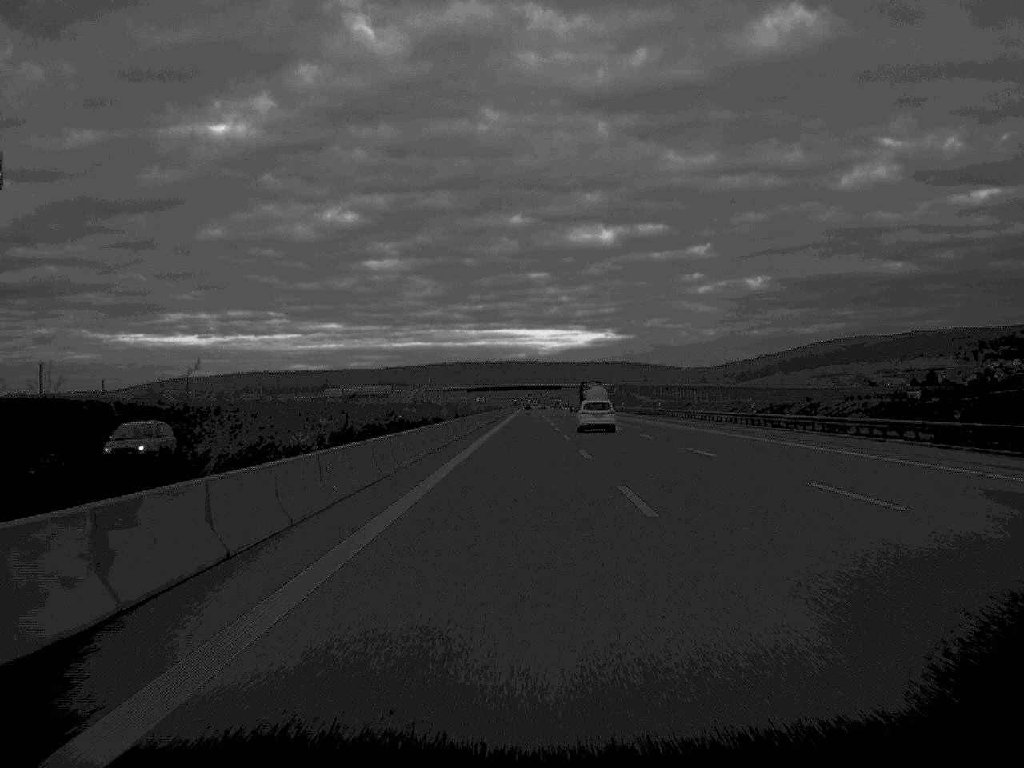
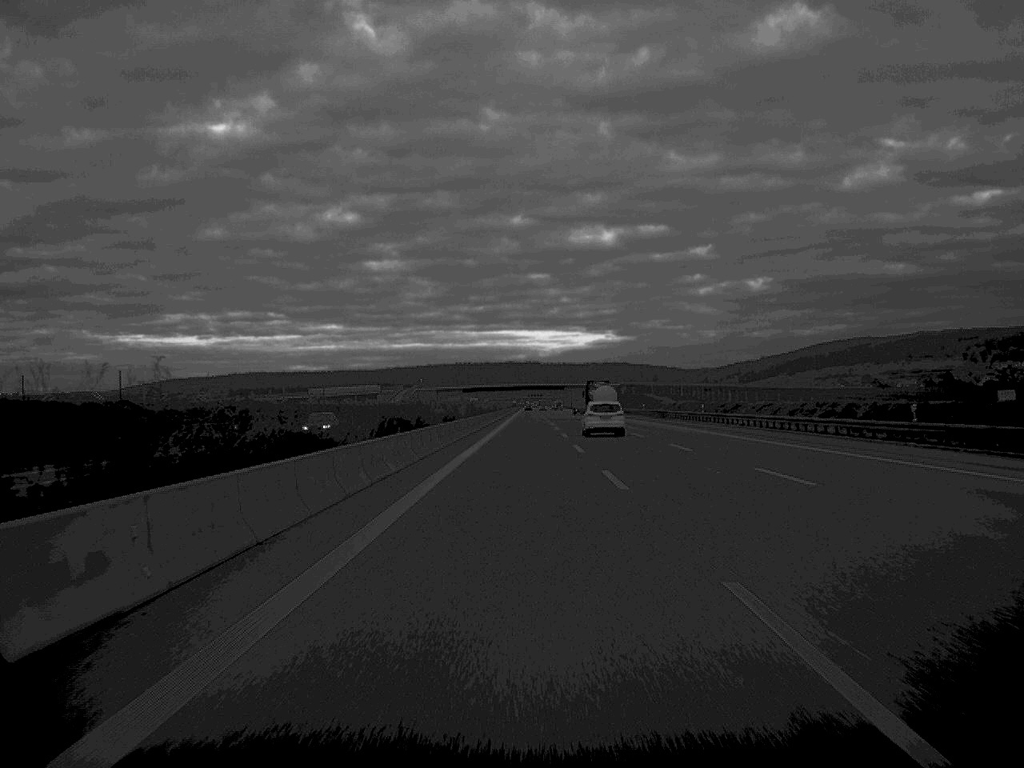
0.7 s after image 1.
(0.0, +30.2) m; 0°
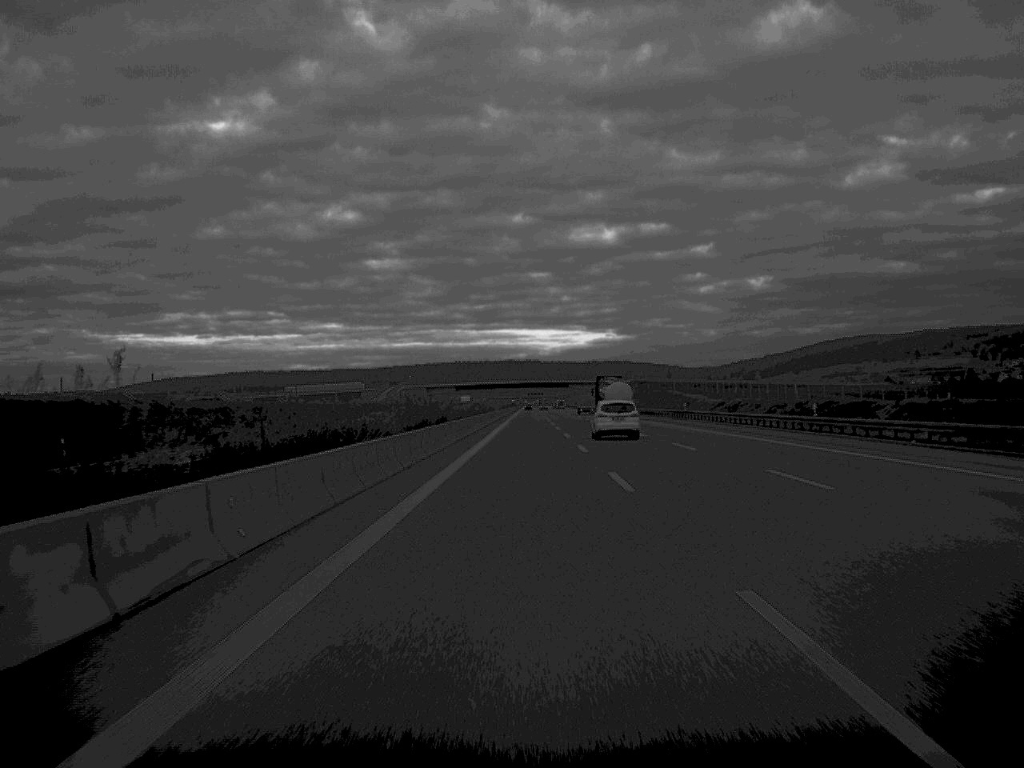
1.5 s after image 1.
(0.0, +36.3) m; 0°
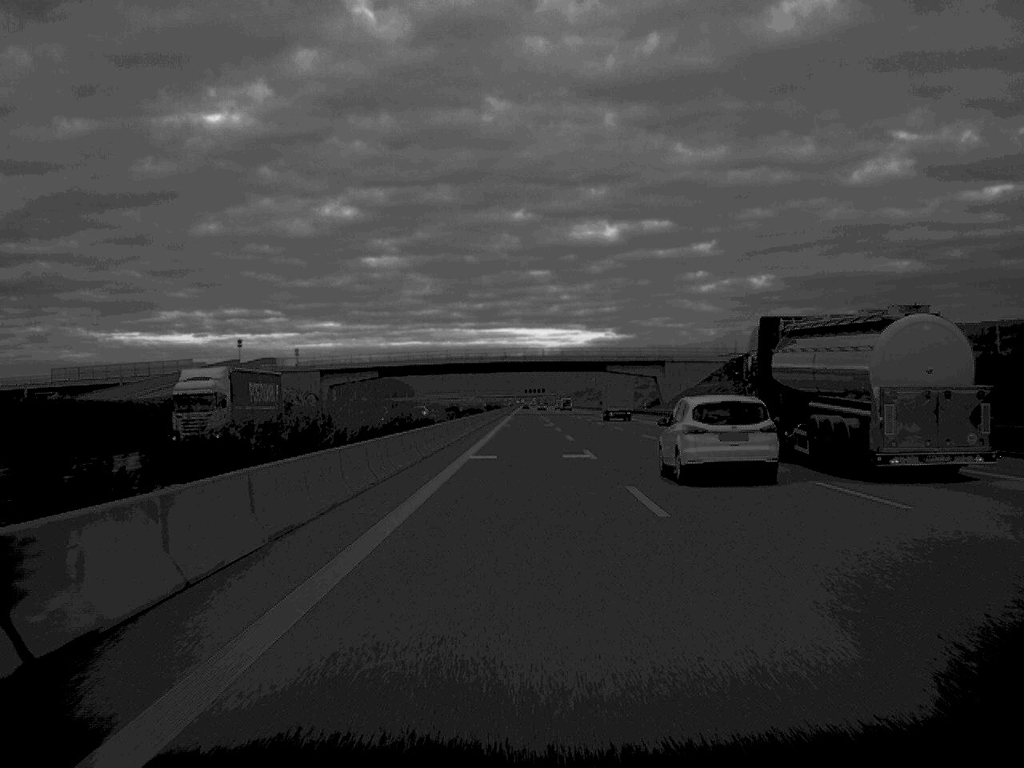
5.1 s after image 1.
(0.0, +166.3) m; 0°
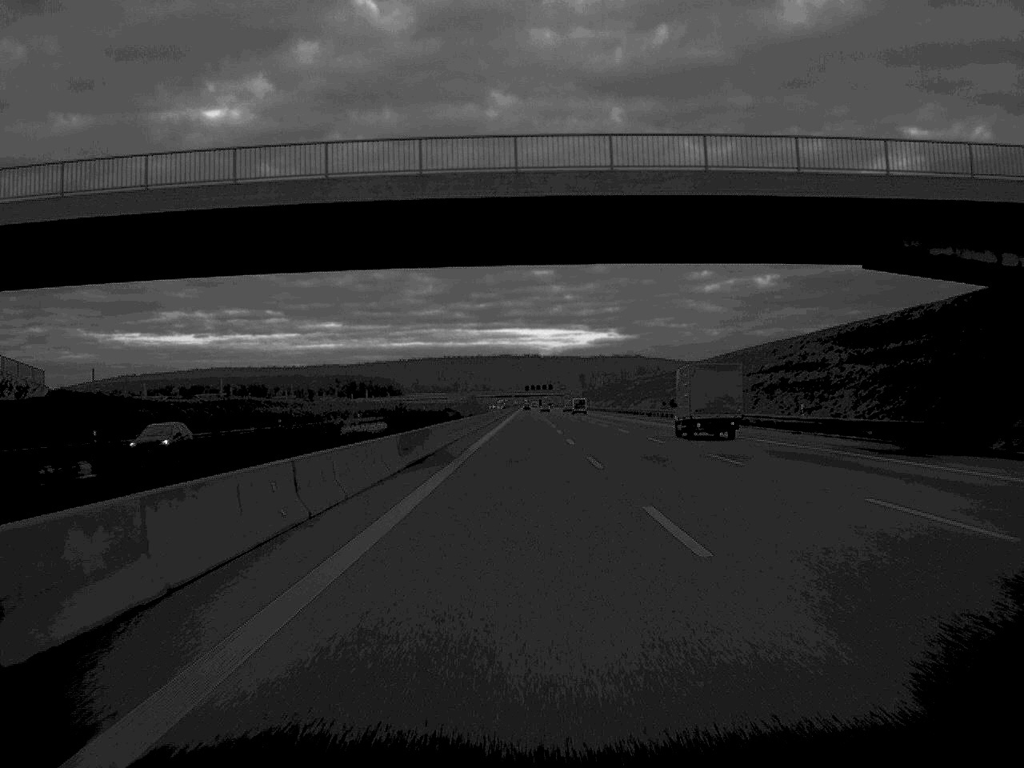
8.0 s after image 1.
(-0.2, +130.0) m; 0°
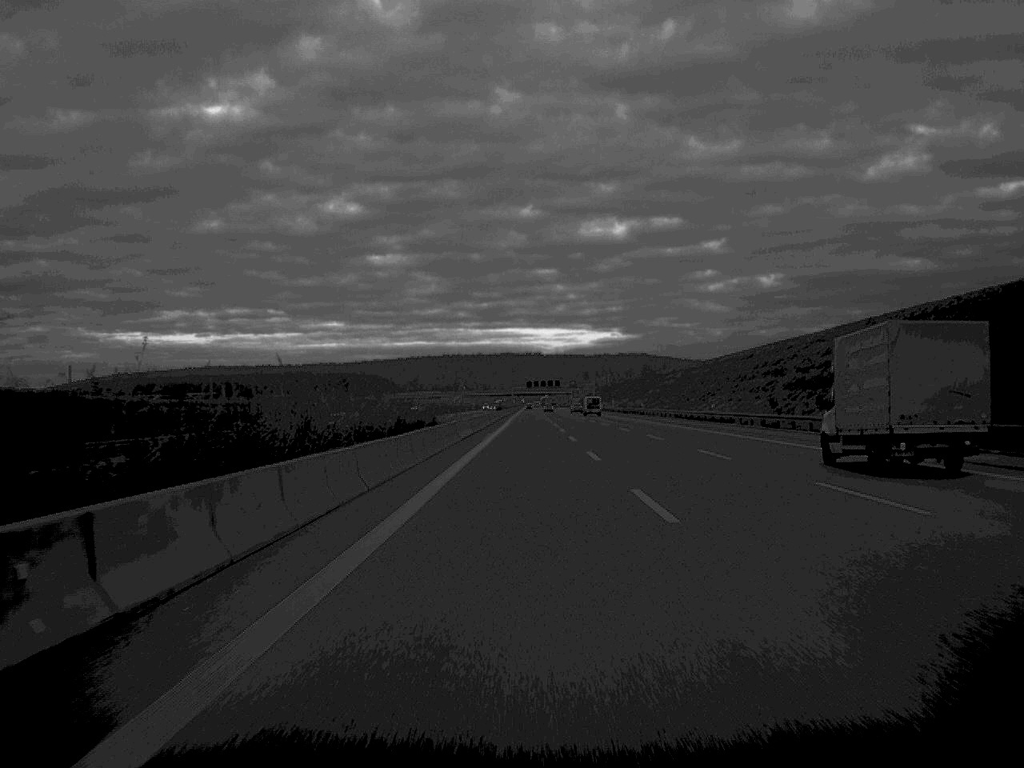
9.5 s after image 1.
(-0.1, +68.1) m; 0°
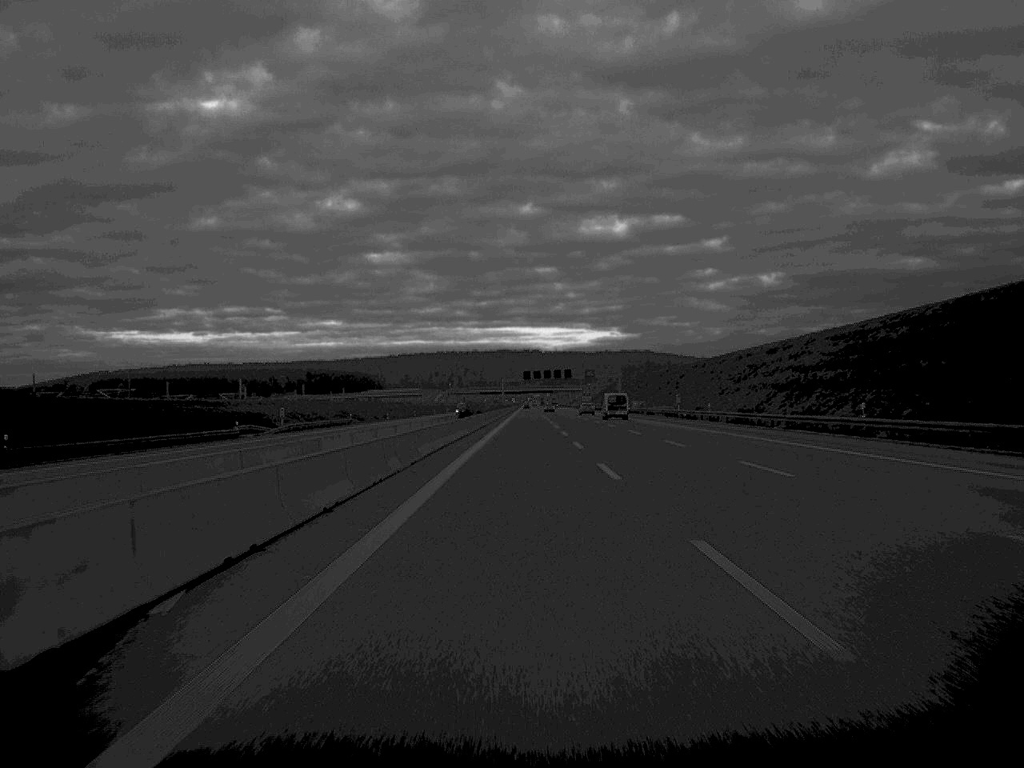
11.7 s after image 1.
(+0.1, +98.3) m; 0°
